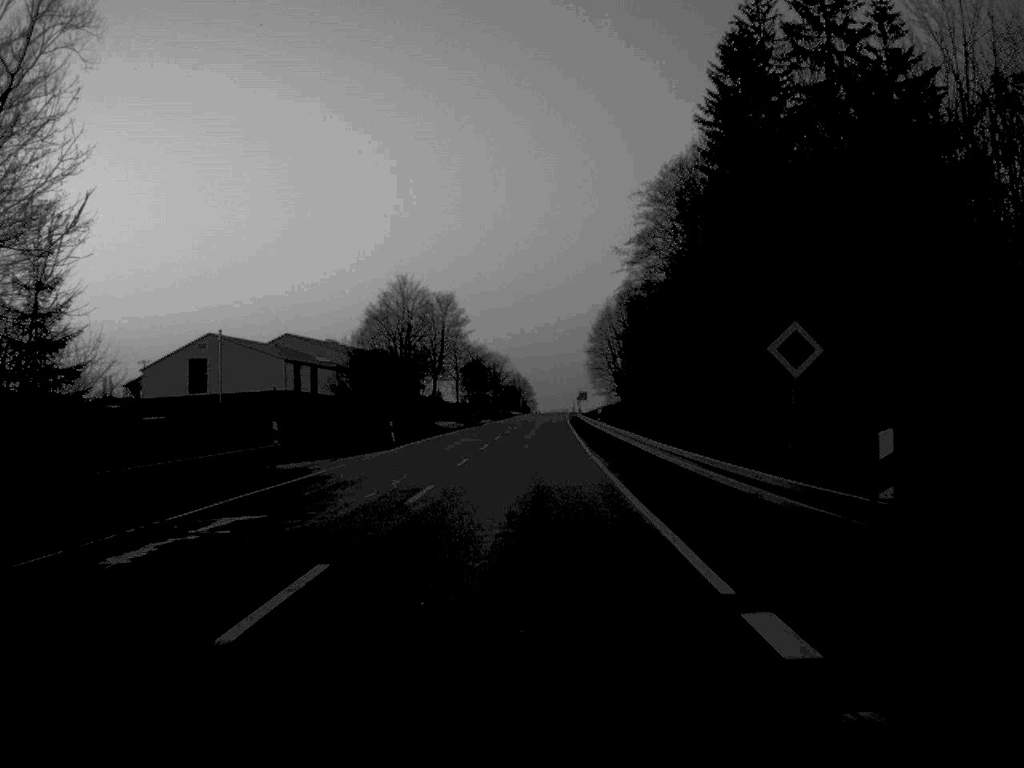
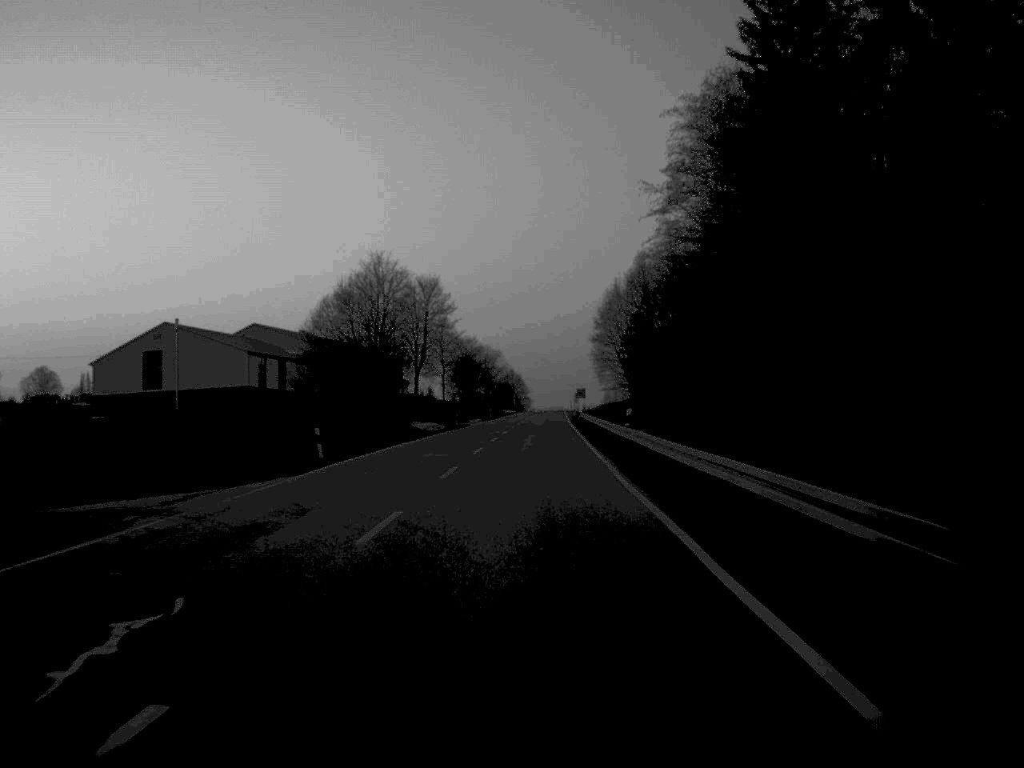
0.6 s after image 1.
(0.0, +18.2) m; 0°
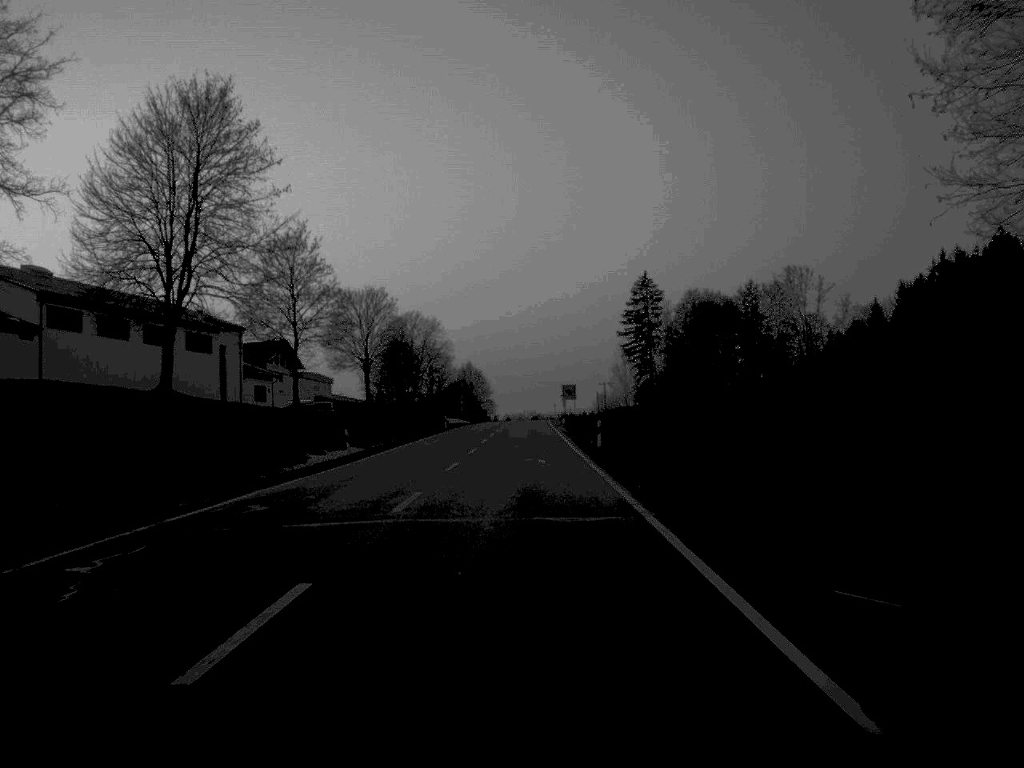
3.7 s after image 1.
(+1.5, +89.8) m; +2°
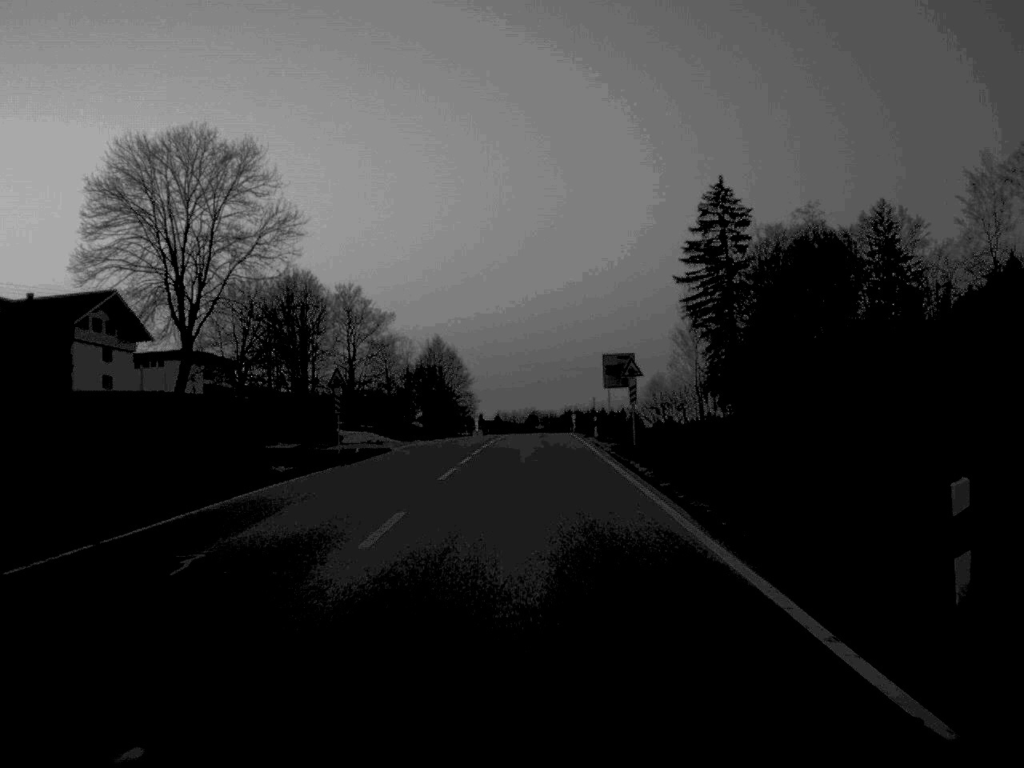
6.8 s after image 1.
(0.0, +88.5) m; 0°
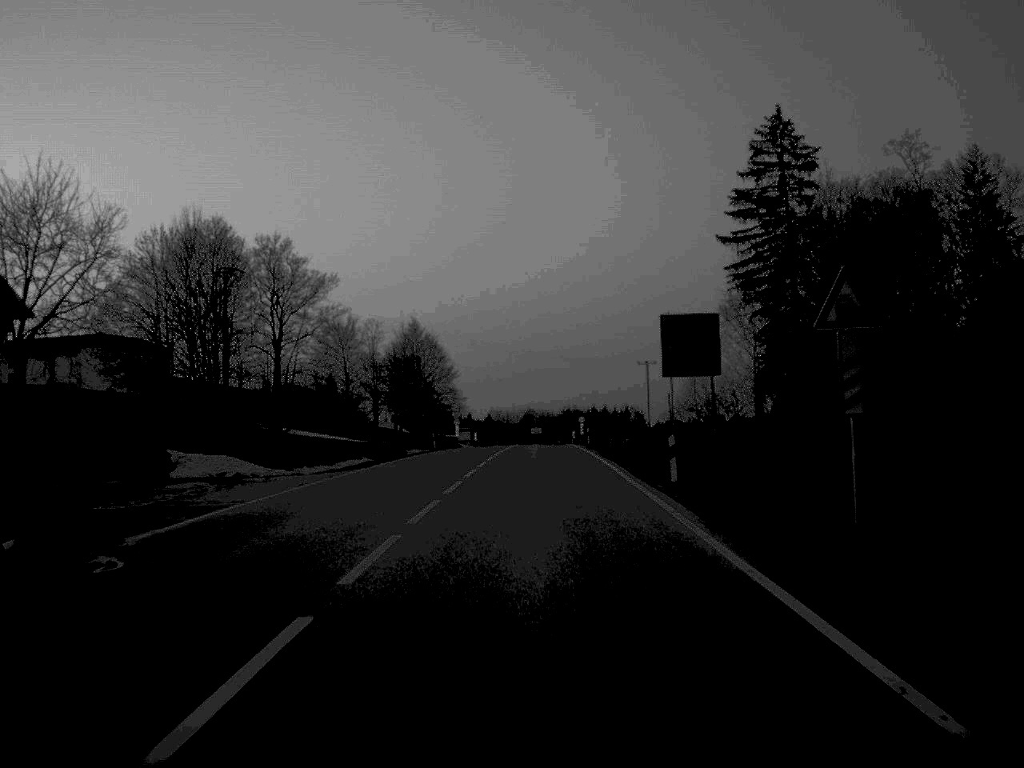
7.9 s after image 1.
(+0.1, +32.1) m; 0°
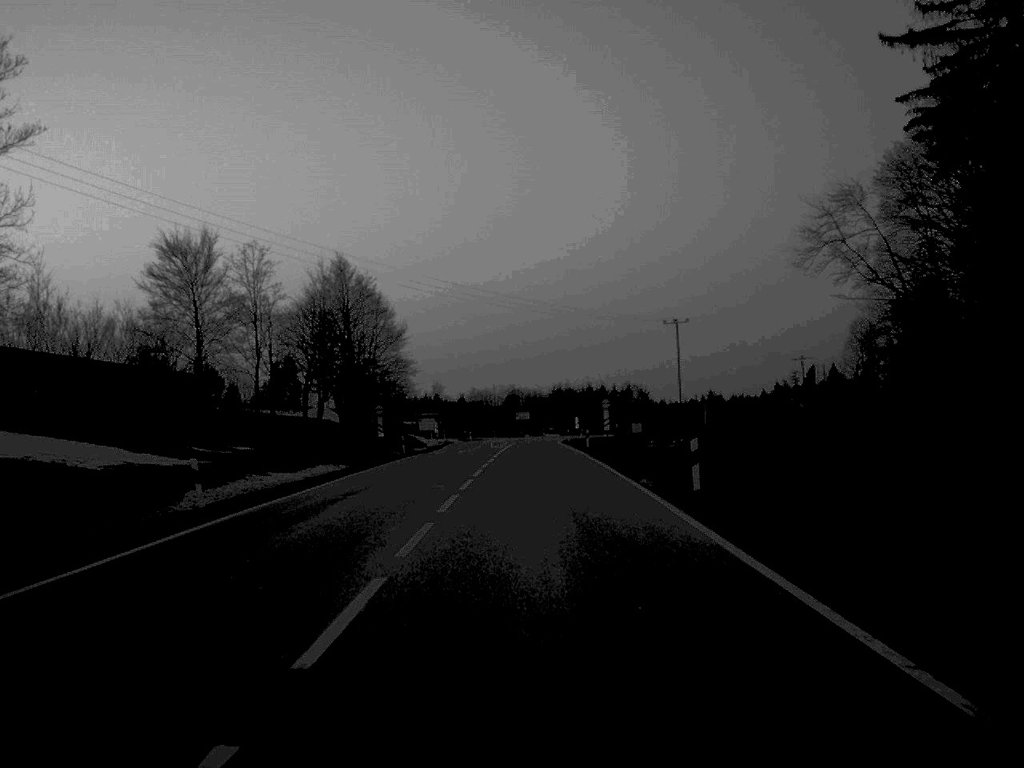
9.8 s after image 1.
(+0.3, +50.9) m; +1°
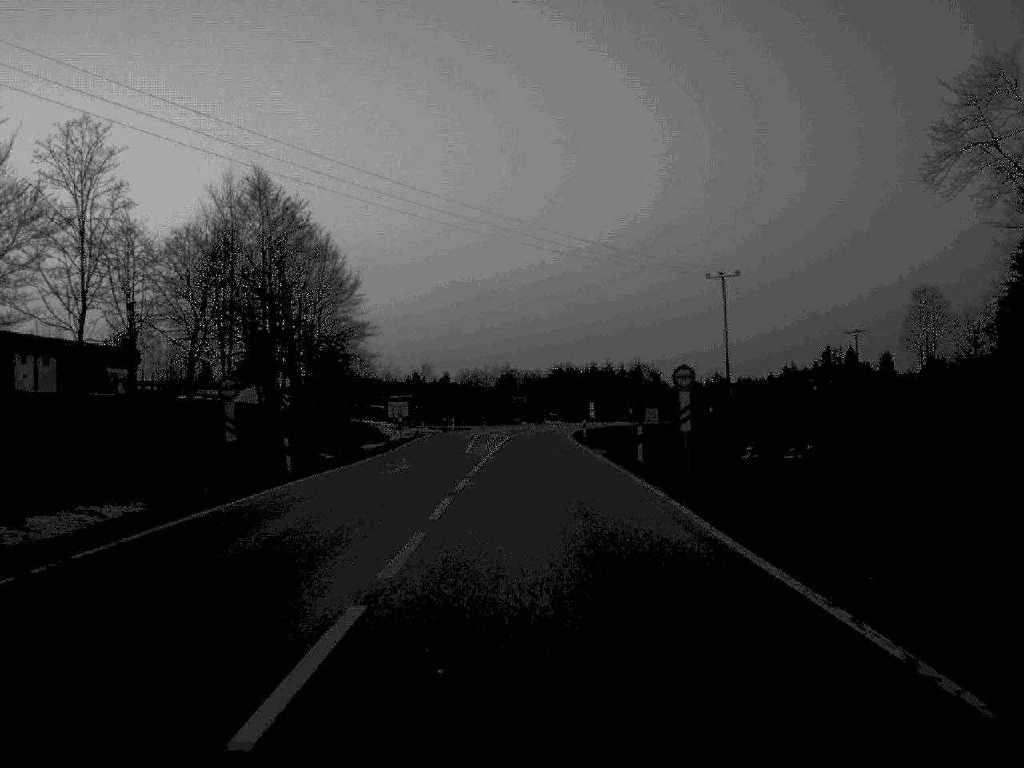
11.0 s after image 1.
(0.0, +31.5) m; 0°
